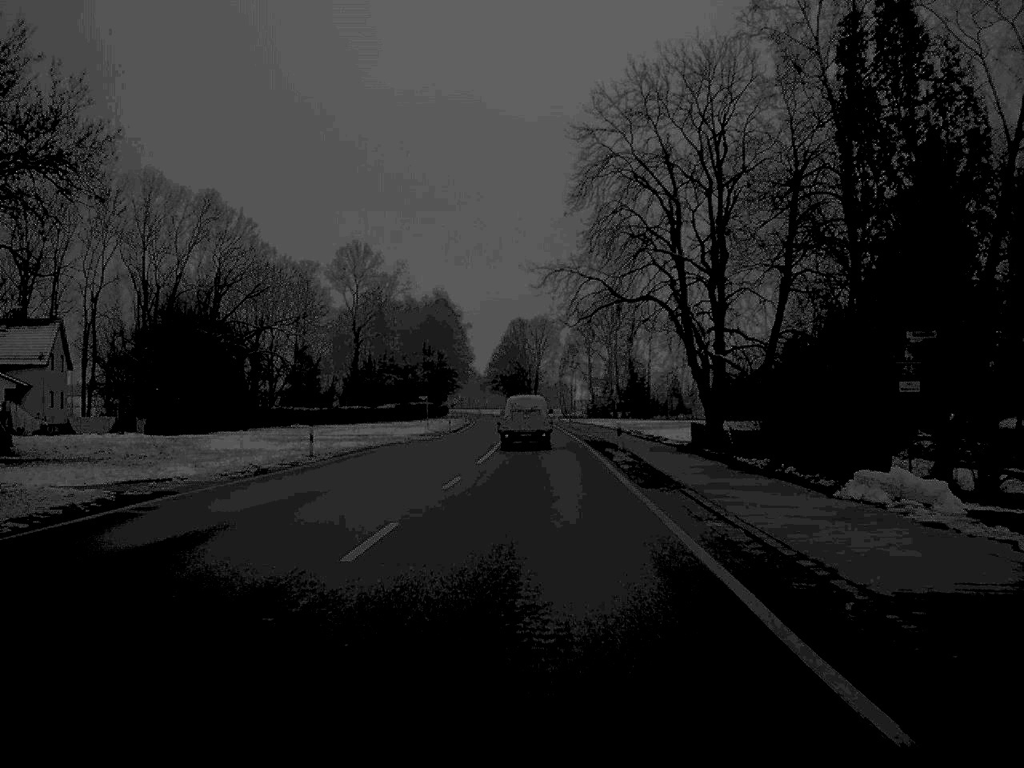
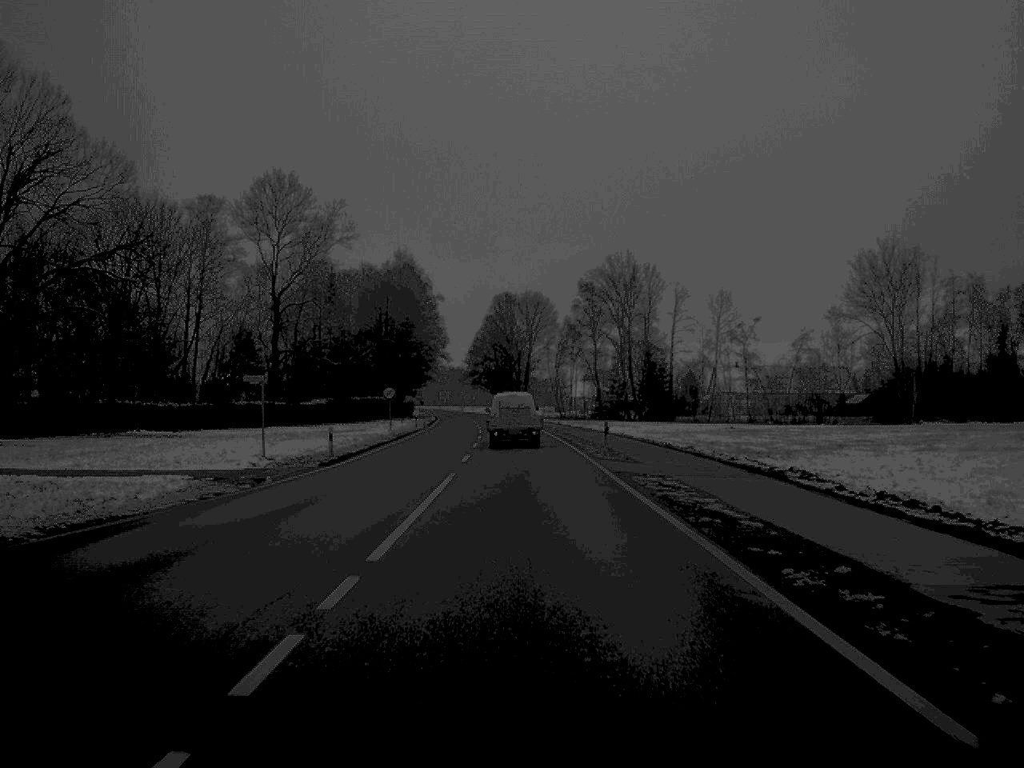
(+0.4, +51.6) m; 0°
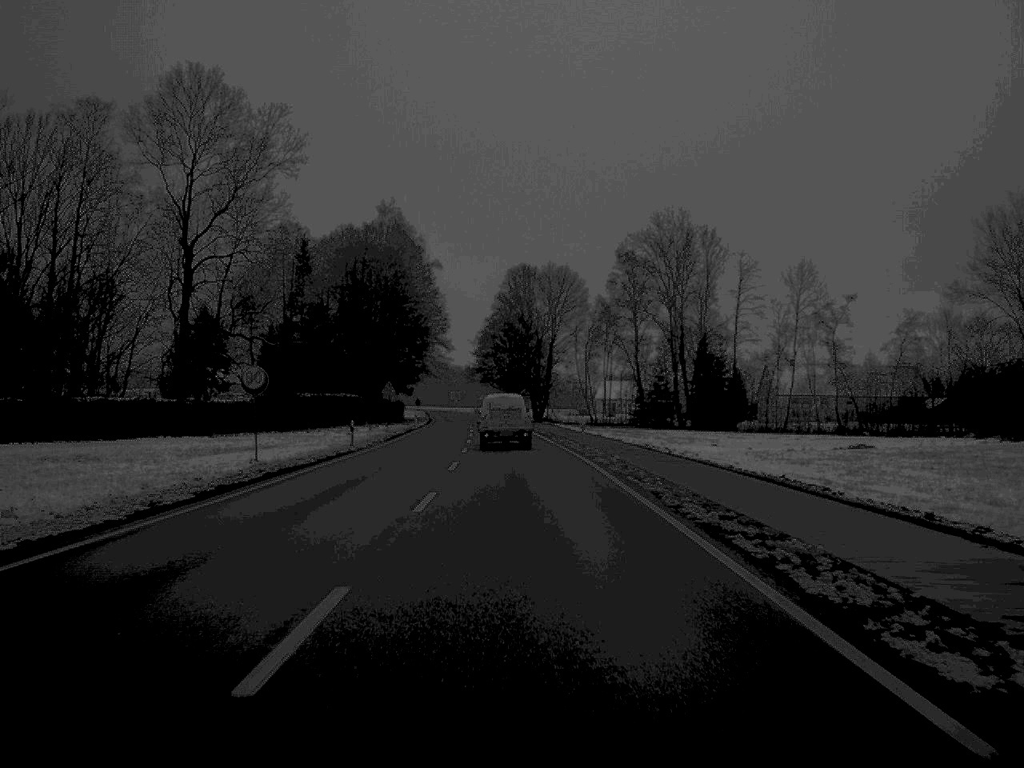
(-0.3, +40.9) m; -1°
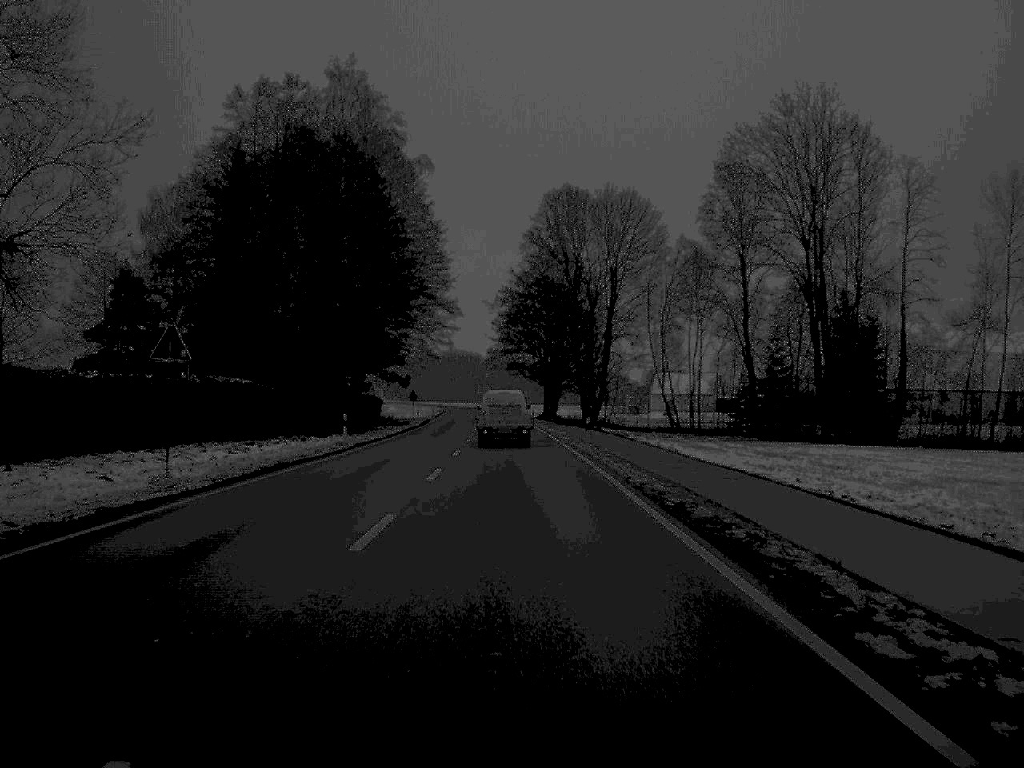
(-0.7, +53.5) m; -2°
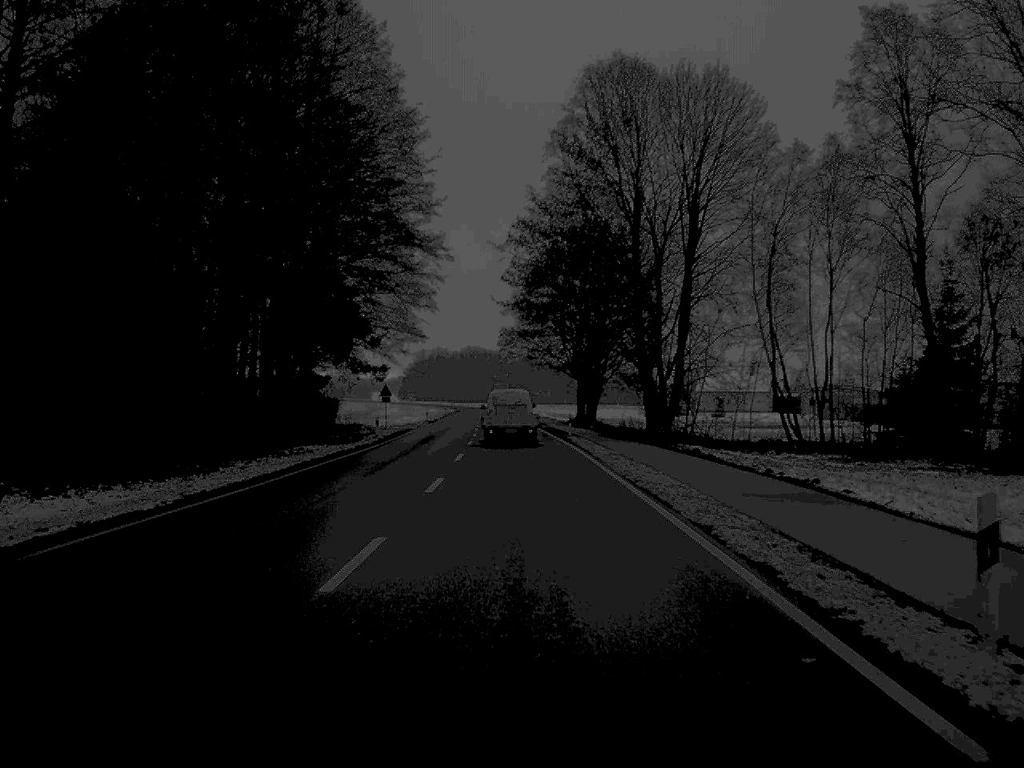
(-0.4, +38.5) m; -1°
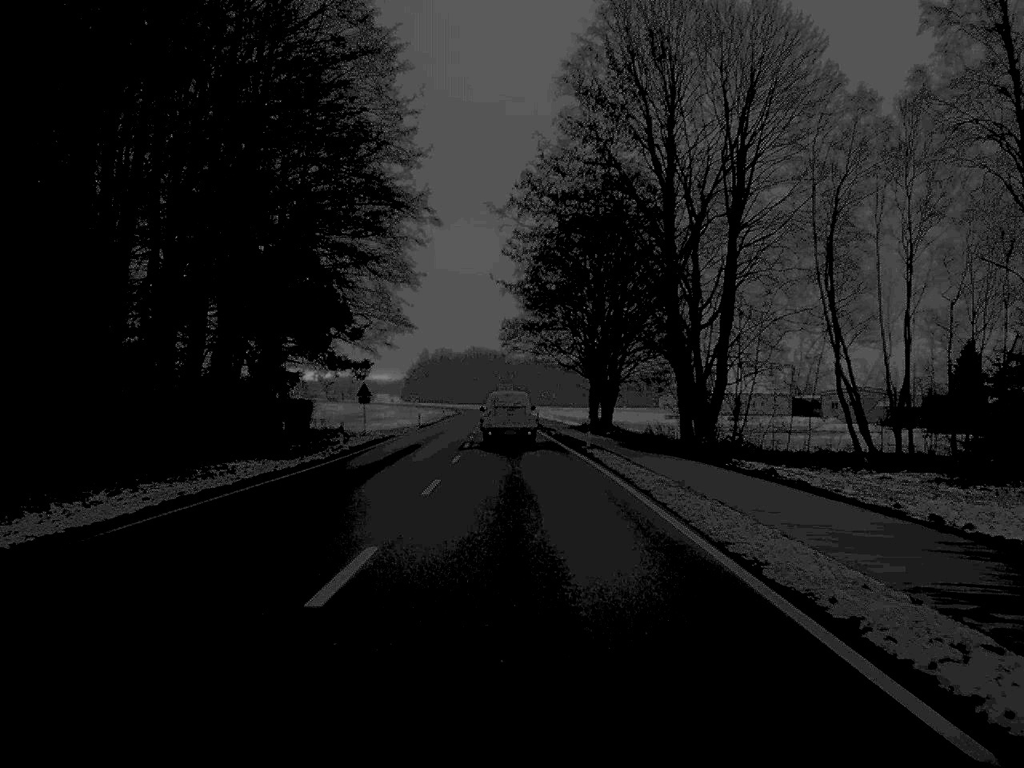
(0.0, +12.6) m; 0°
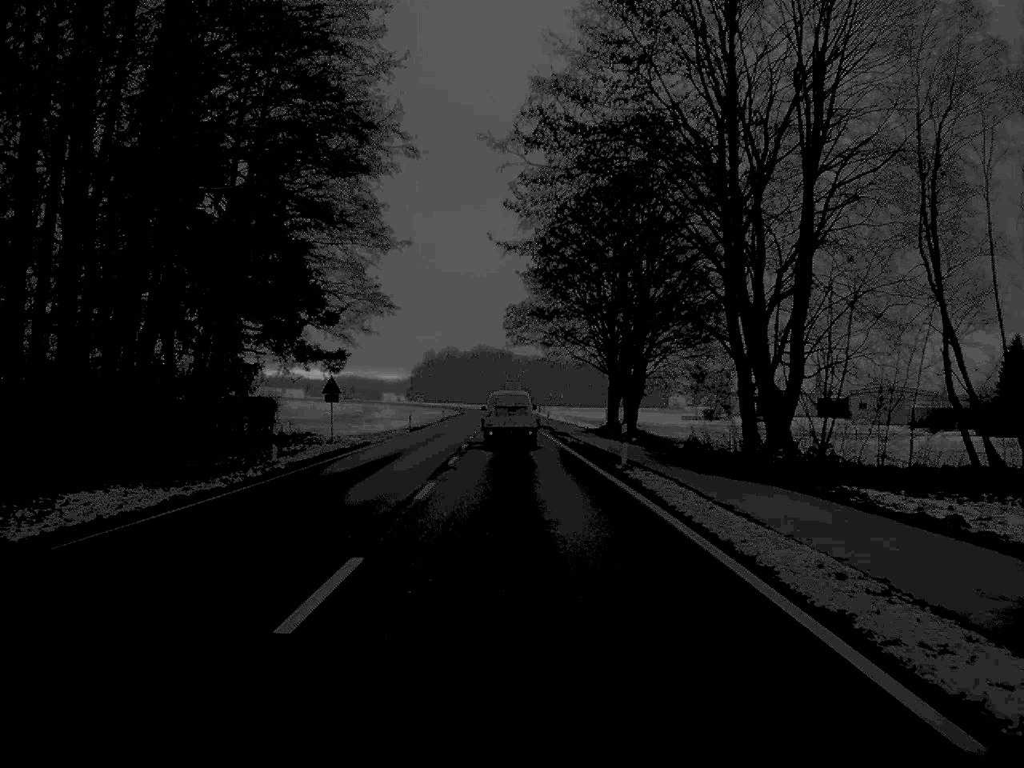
(0.0, +13.3) m; 0°
